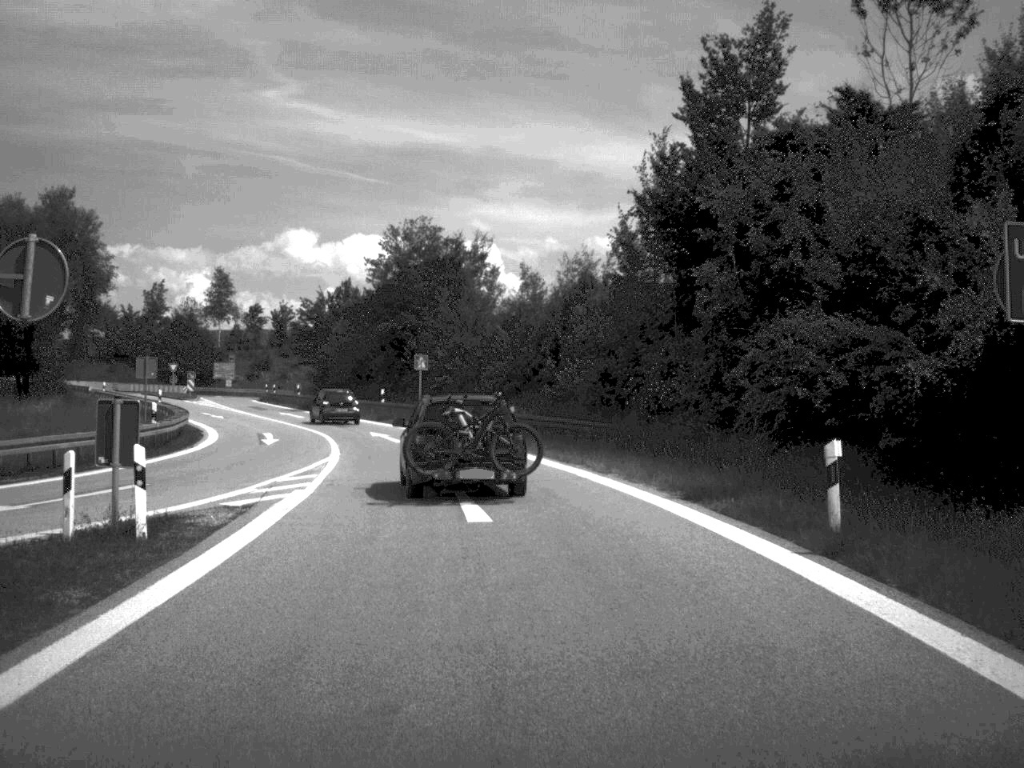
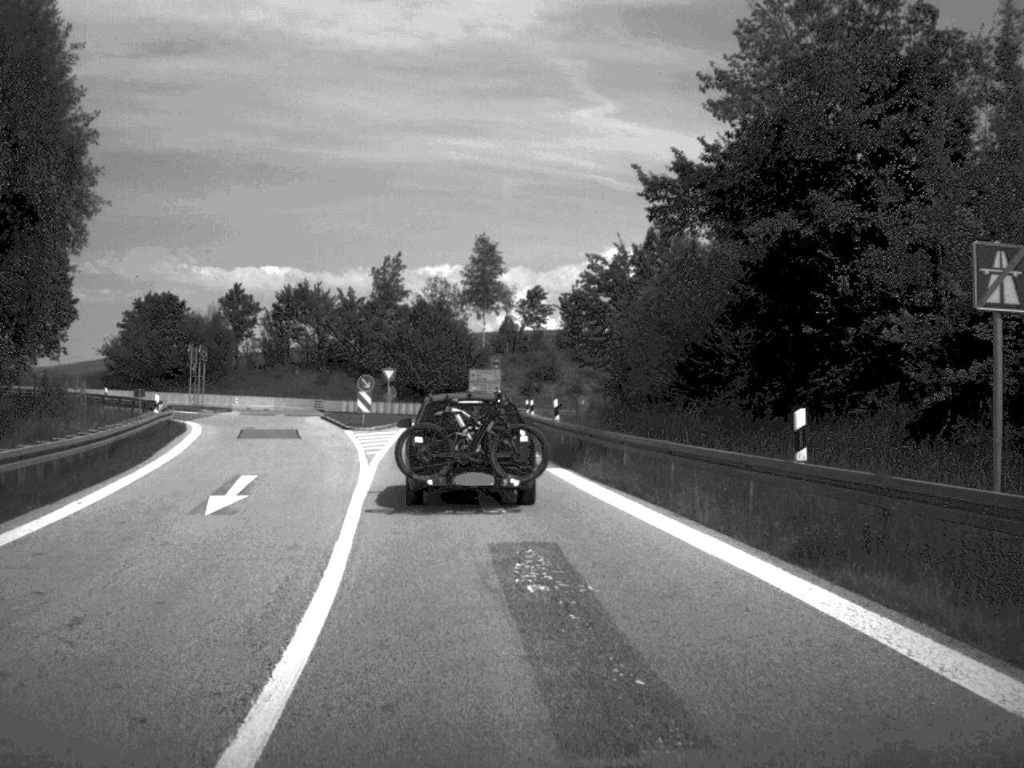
(-5.5, +42.6) m; -14°
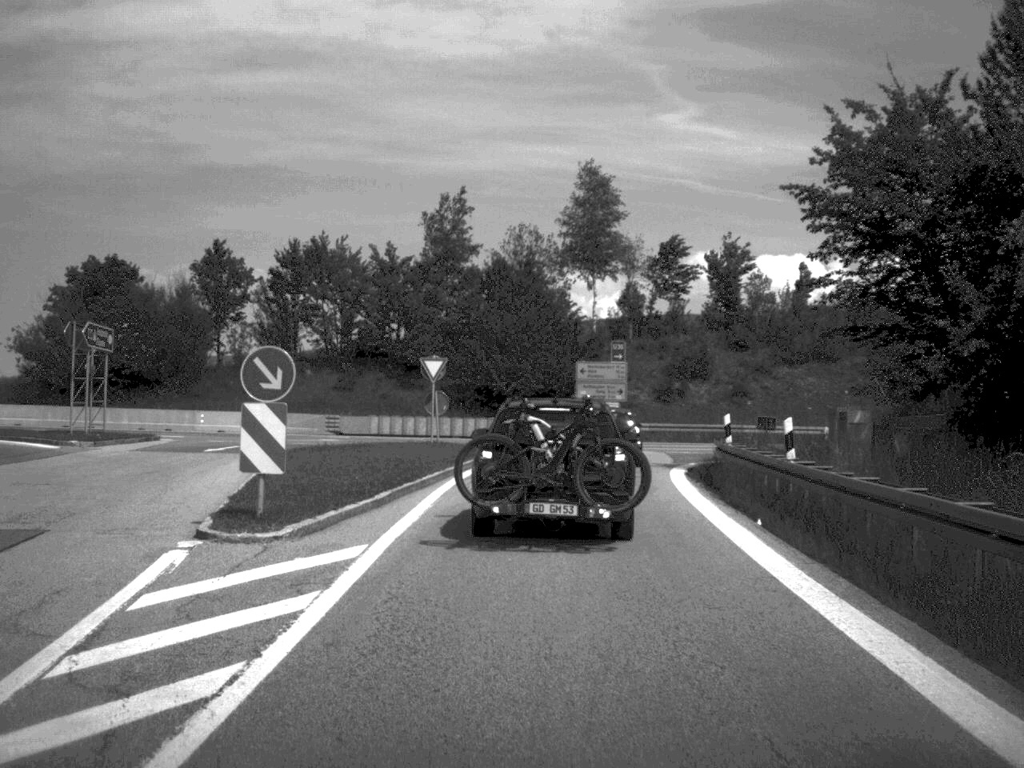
(-1.9, +33.0) m; -4°
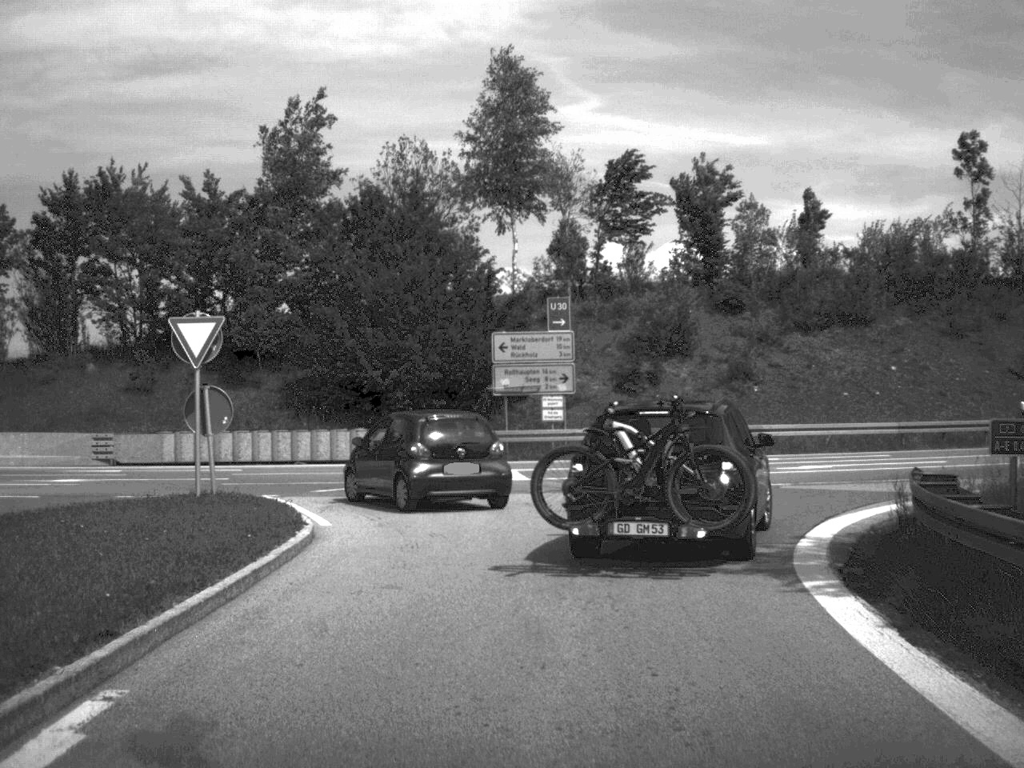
(+0.5, +20.5) m; +4°
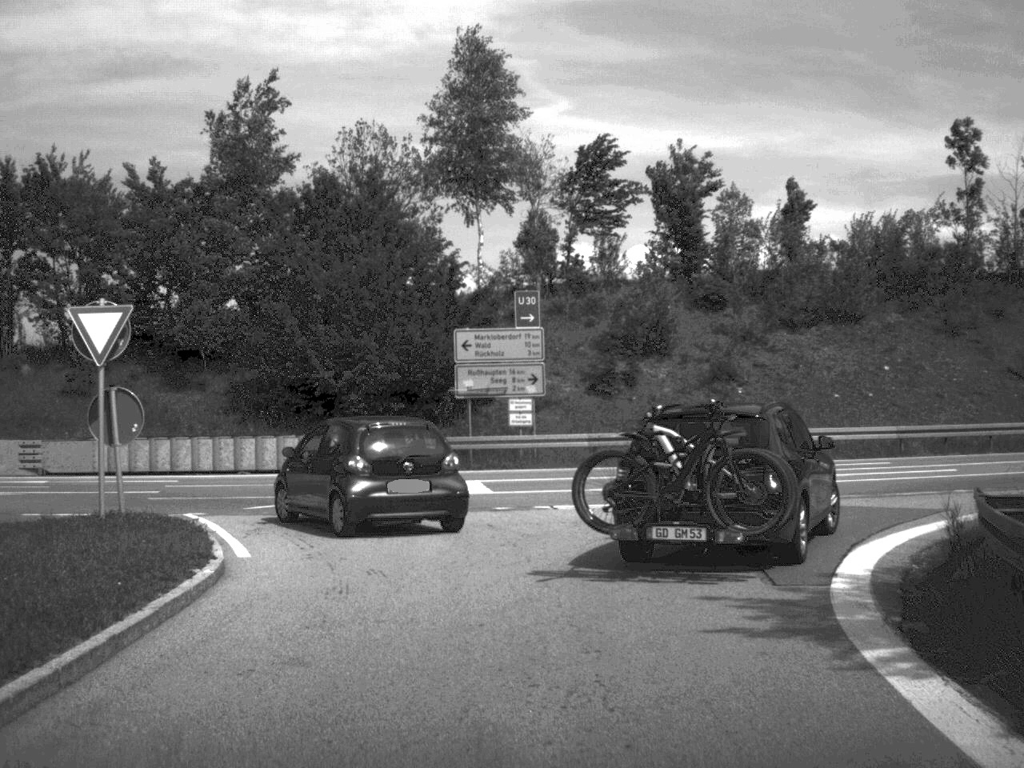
(0.0, +2.9) m; +1°
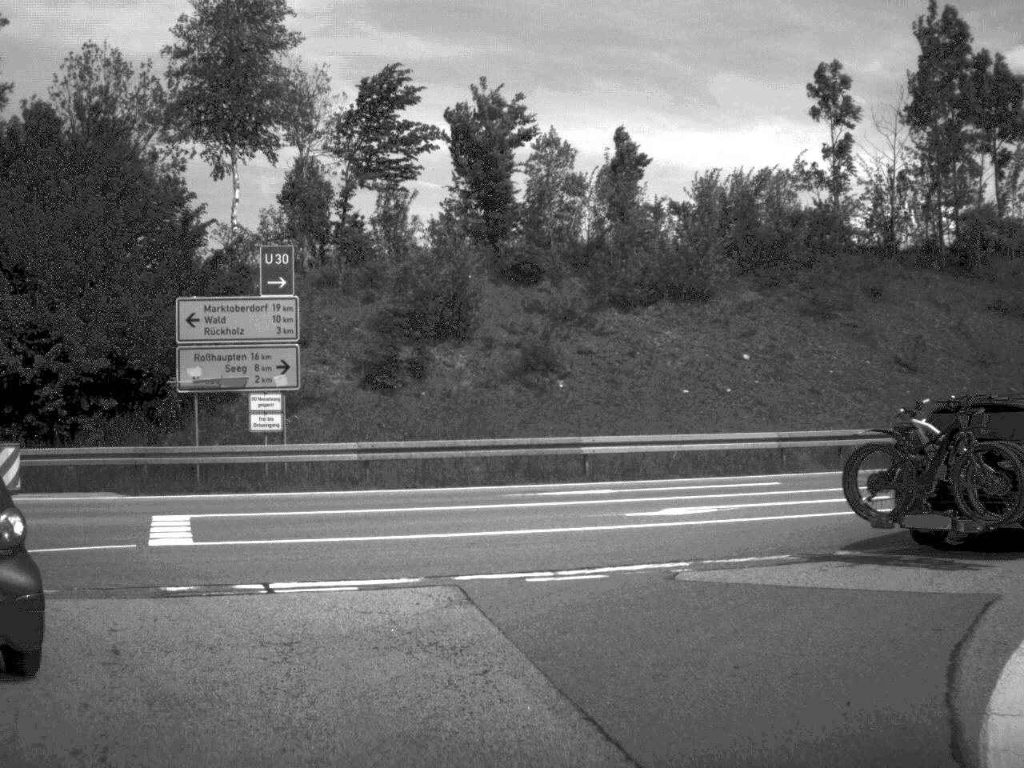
(+0.6, +8.4) m; +9°
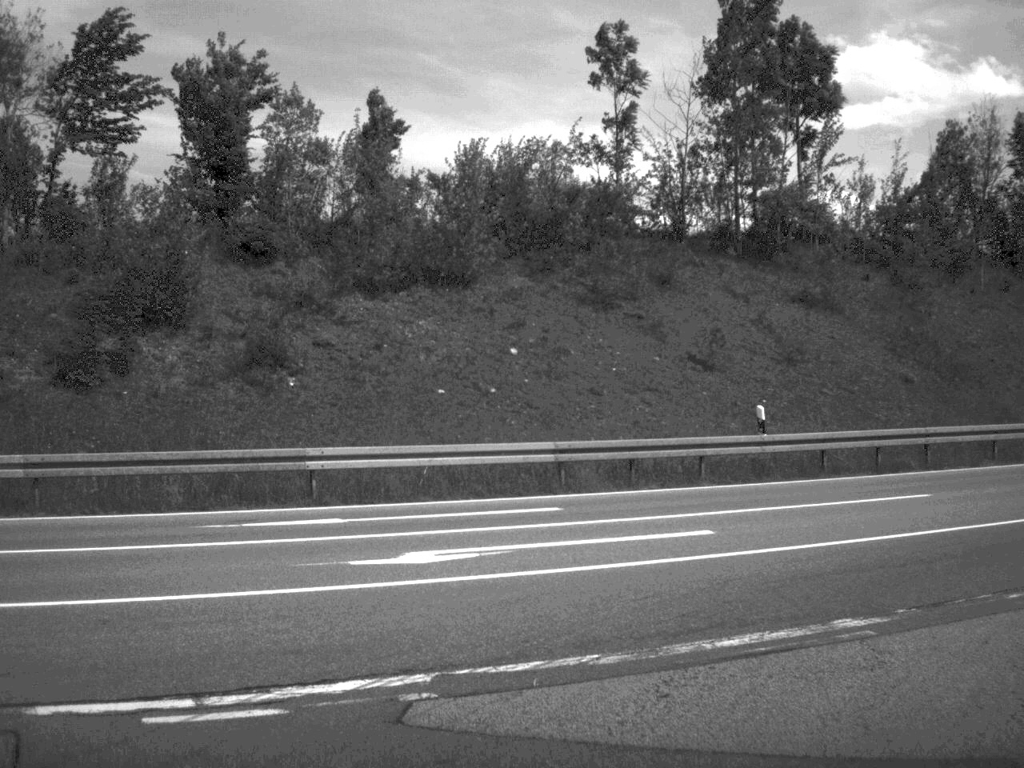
(+0.4, +4.7) m; +11°
